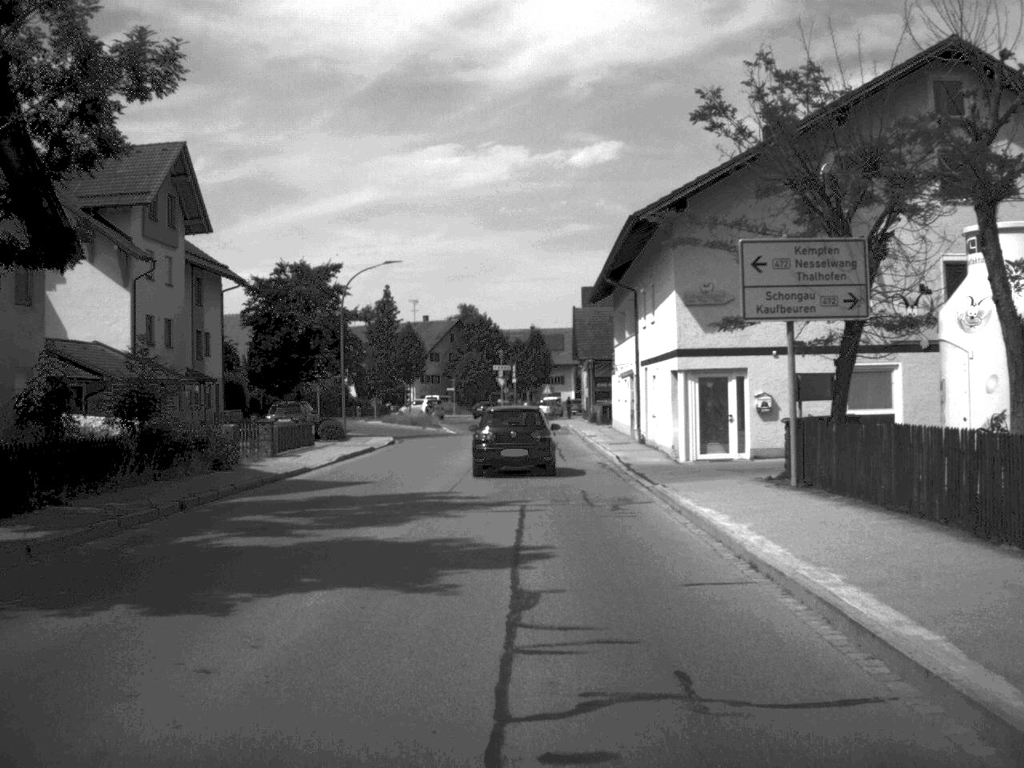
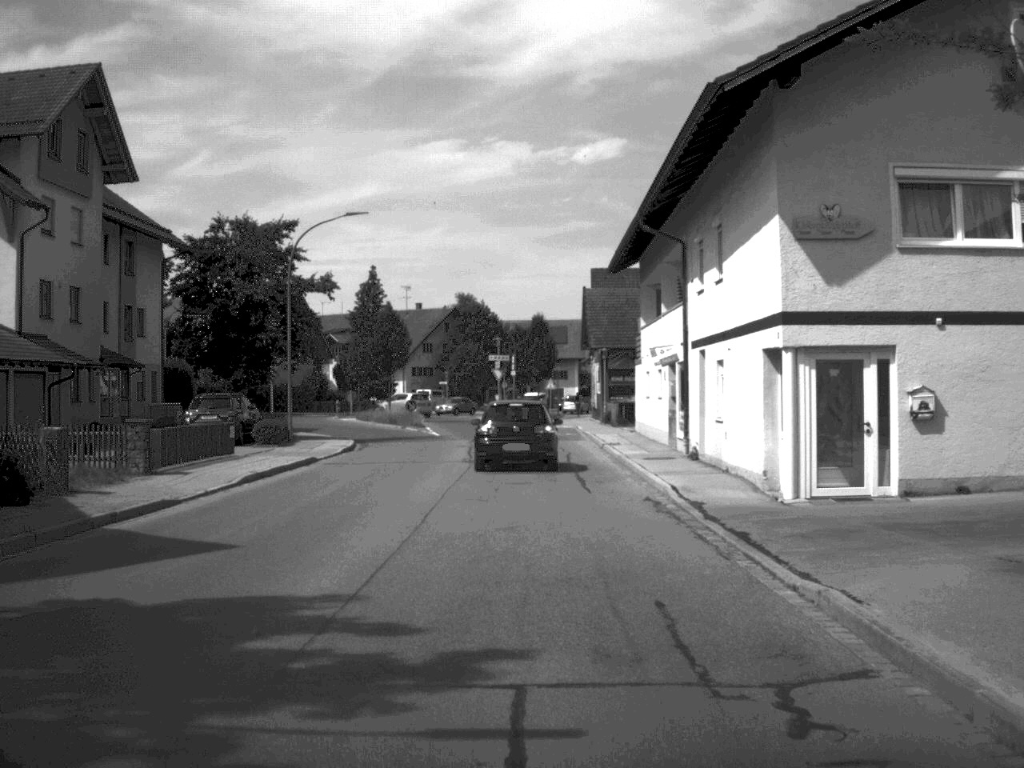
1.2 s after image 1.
(0.0, +12.2) m; 0°
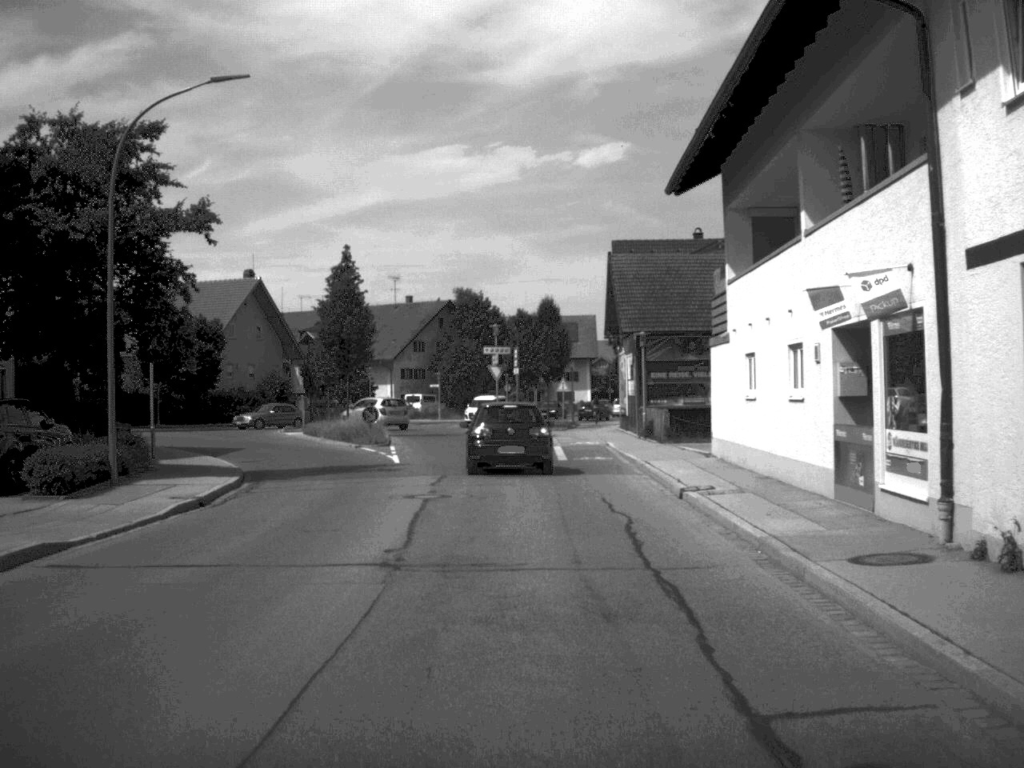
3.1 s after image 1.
(0.0, +18.2) m; 0°
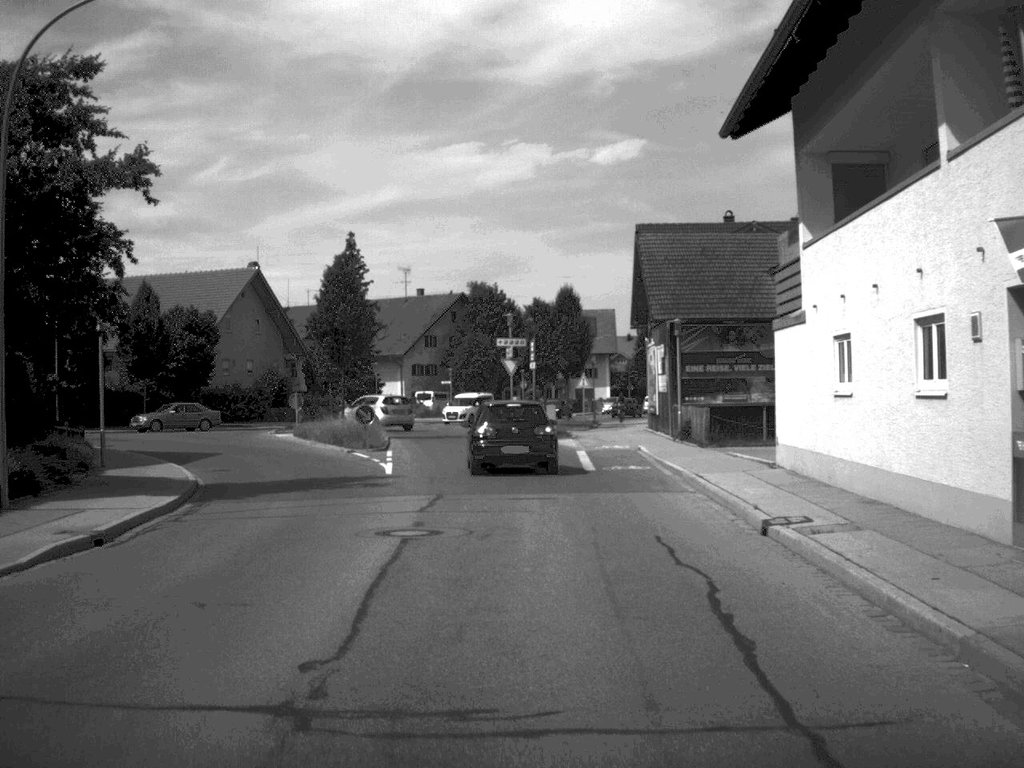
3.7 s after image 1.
(0.0, +5.7) m; -1°
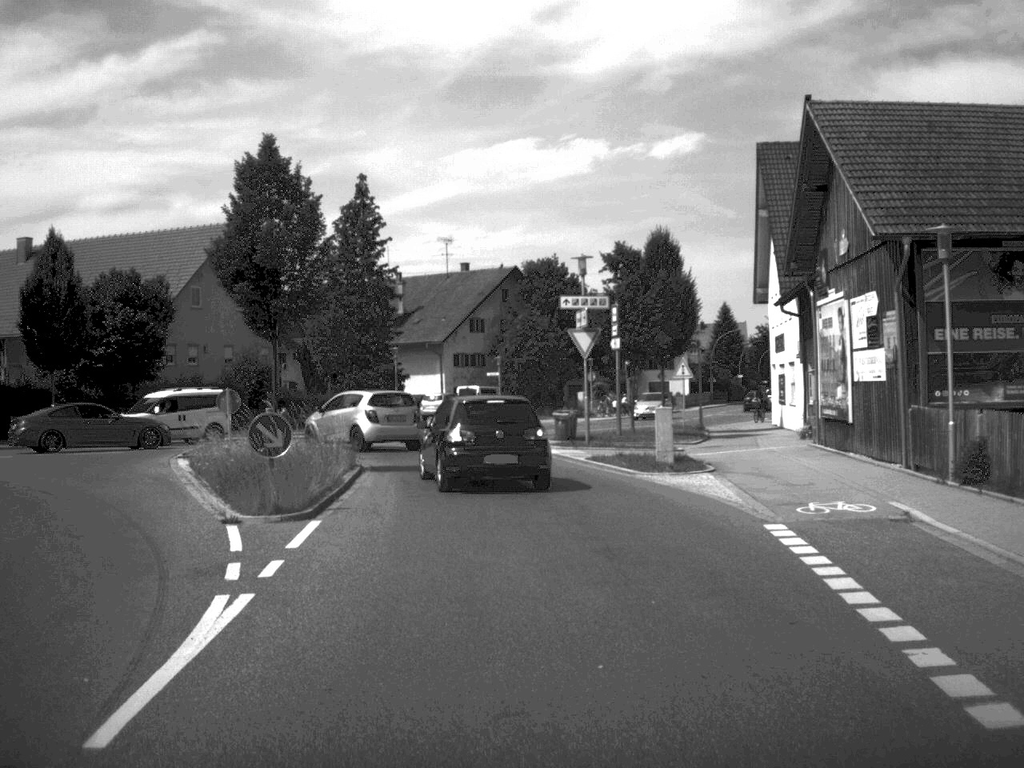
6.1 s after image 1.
(-0.5, +20.9) m; -3°
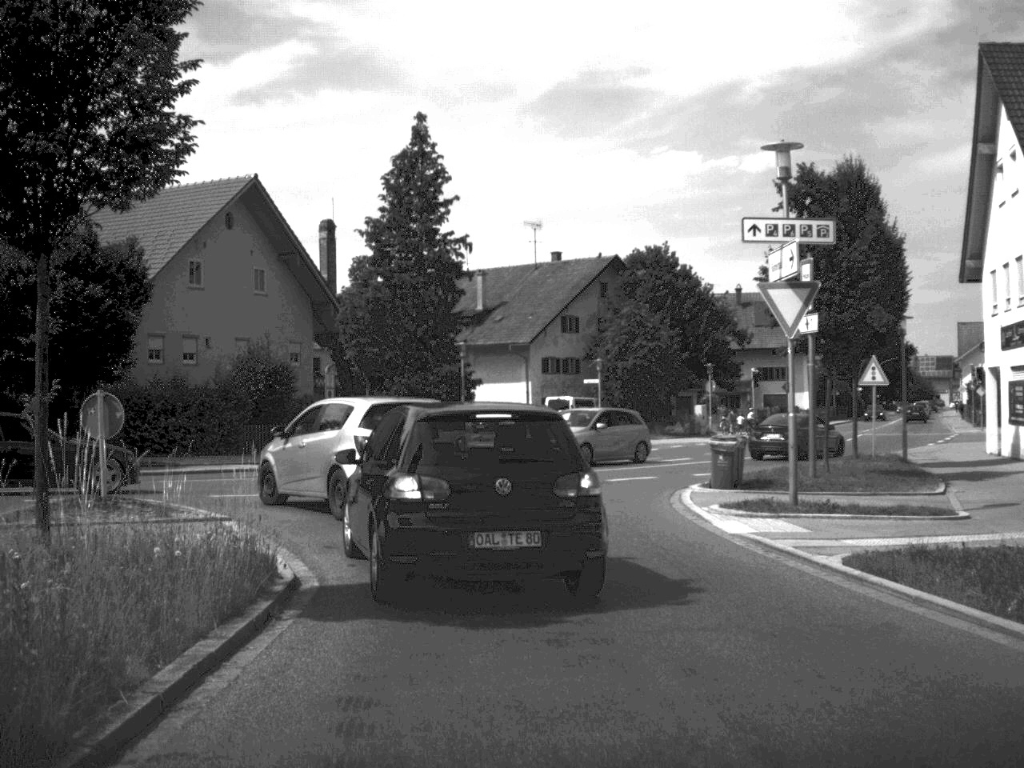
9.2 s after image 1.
(-0.7, +15.4) m; -4°
